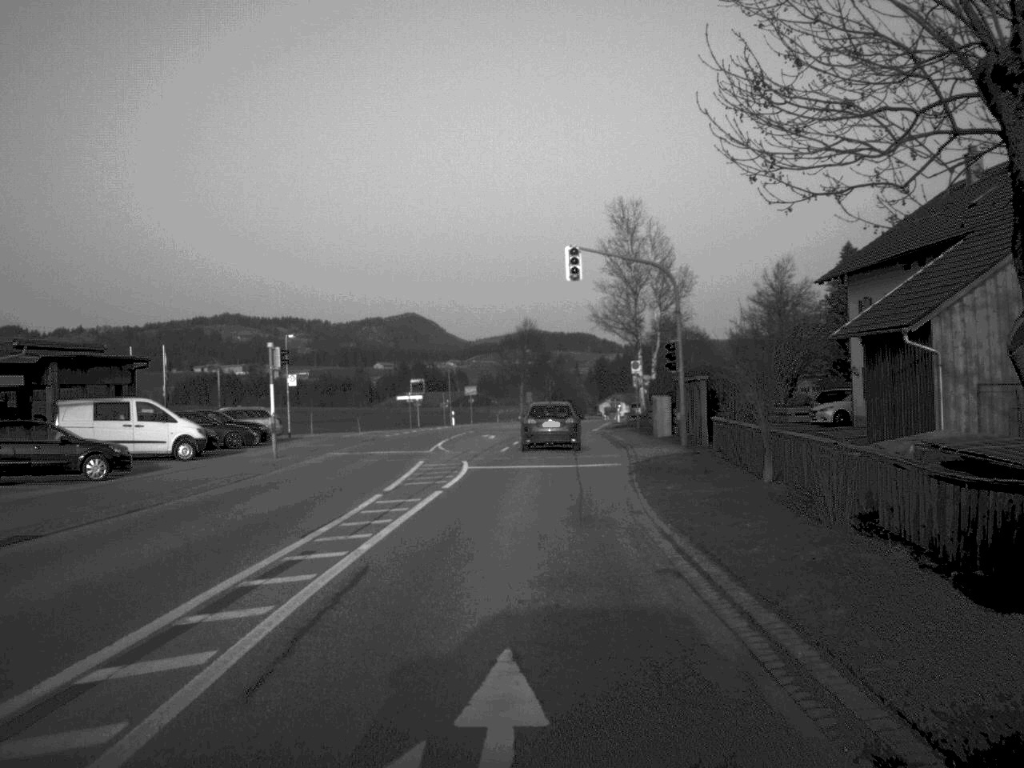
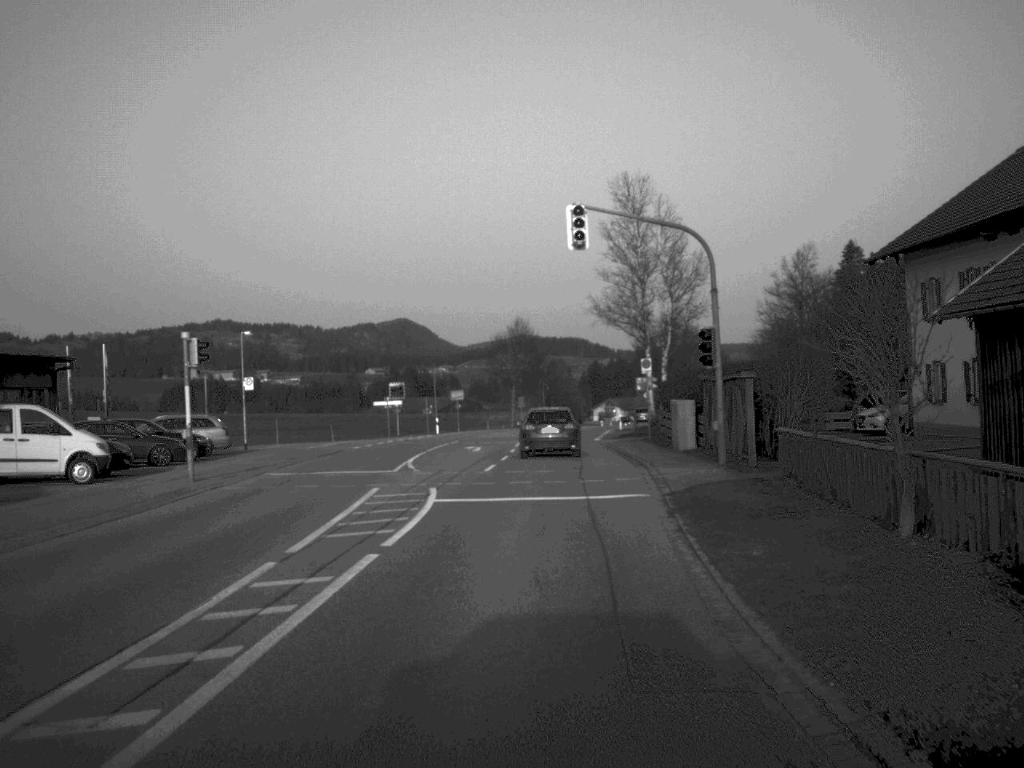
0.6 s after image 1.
(0.0, +8.4) m; 0°
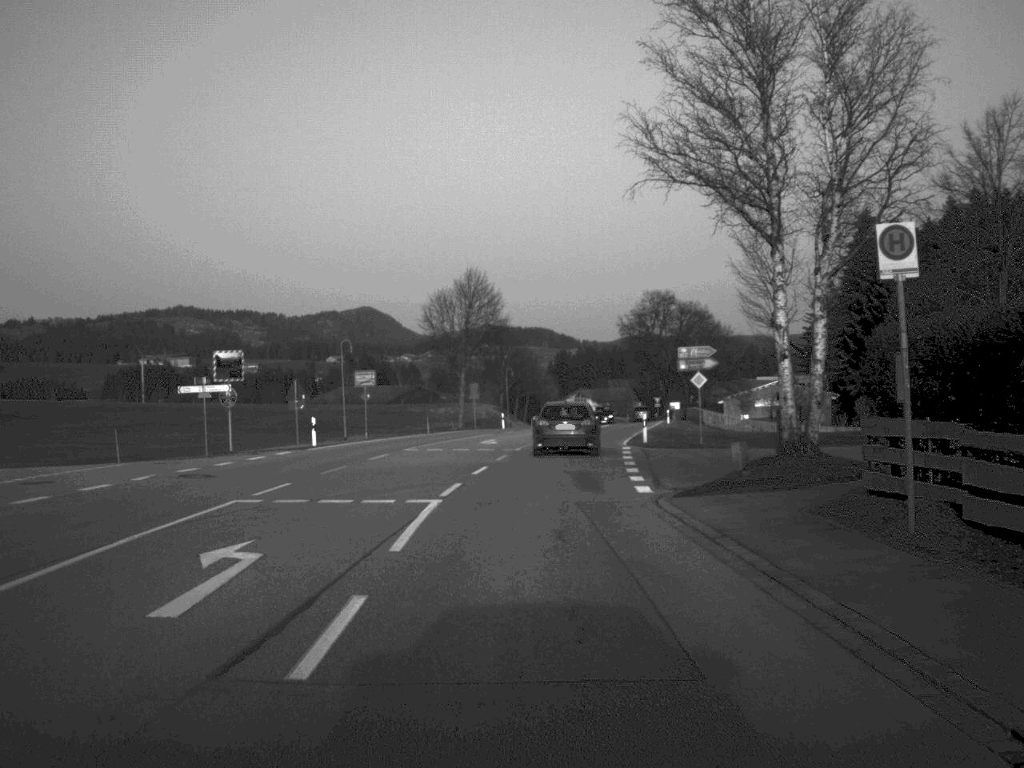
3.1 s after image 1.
(+0.5, +35.1) m; +2°
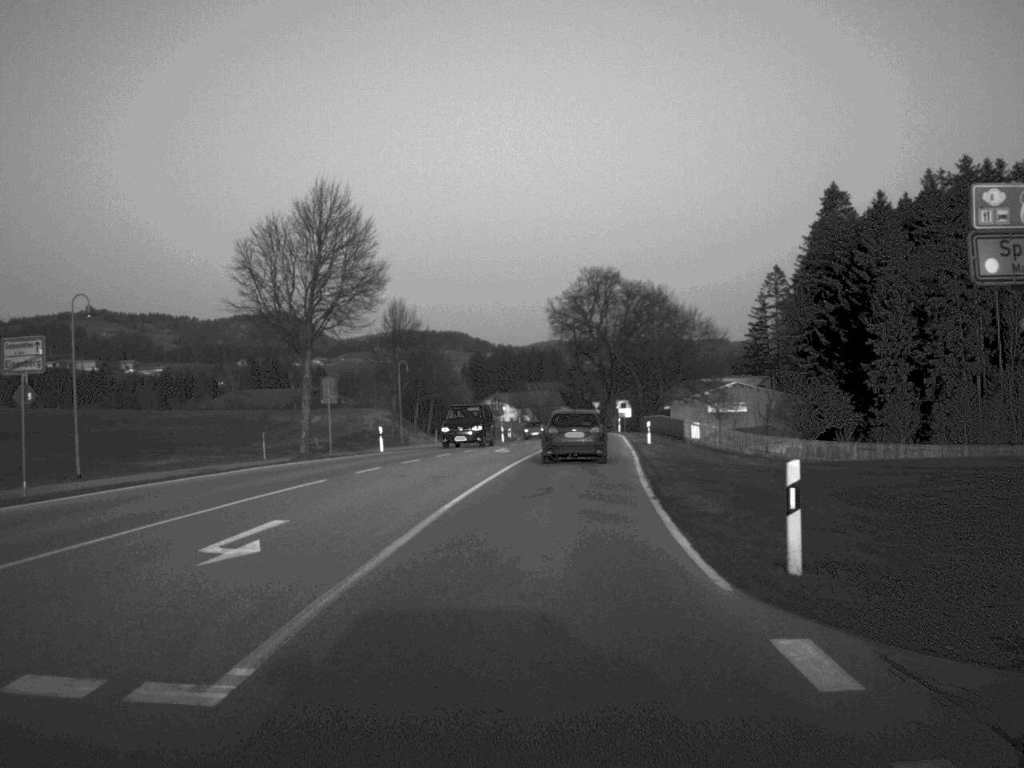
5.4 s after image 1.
(+0.9, +31.8) m; +4°
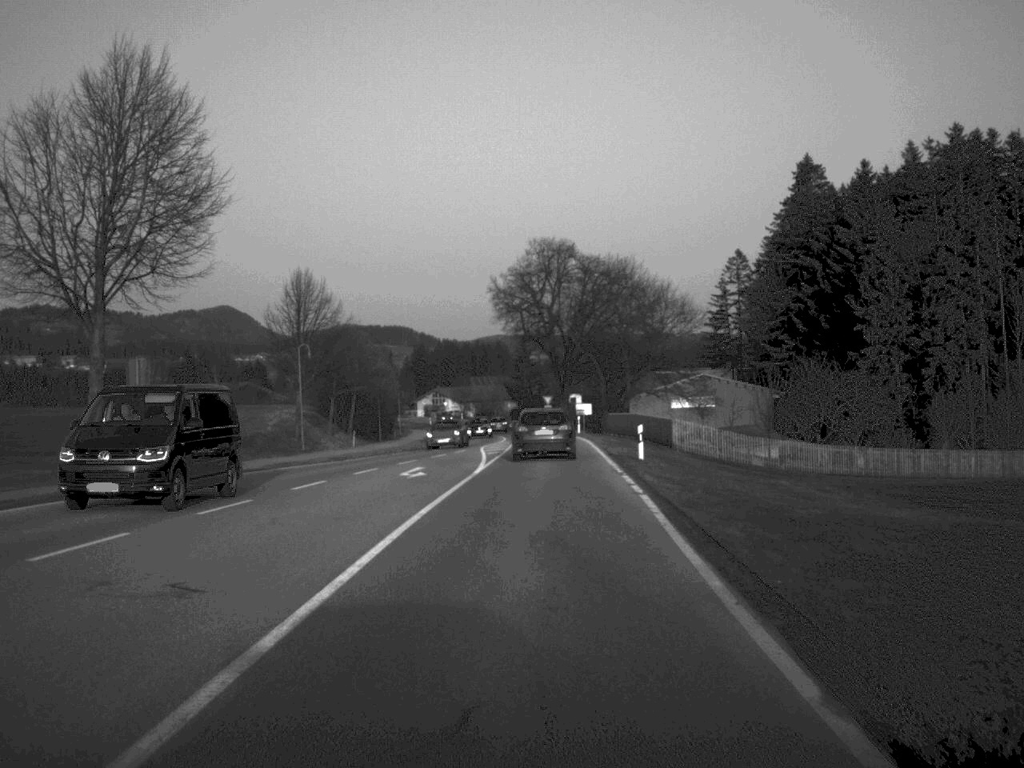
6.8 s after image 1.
(+0.4, +17.6) m; +2°
